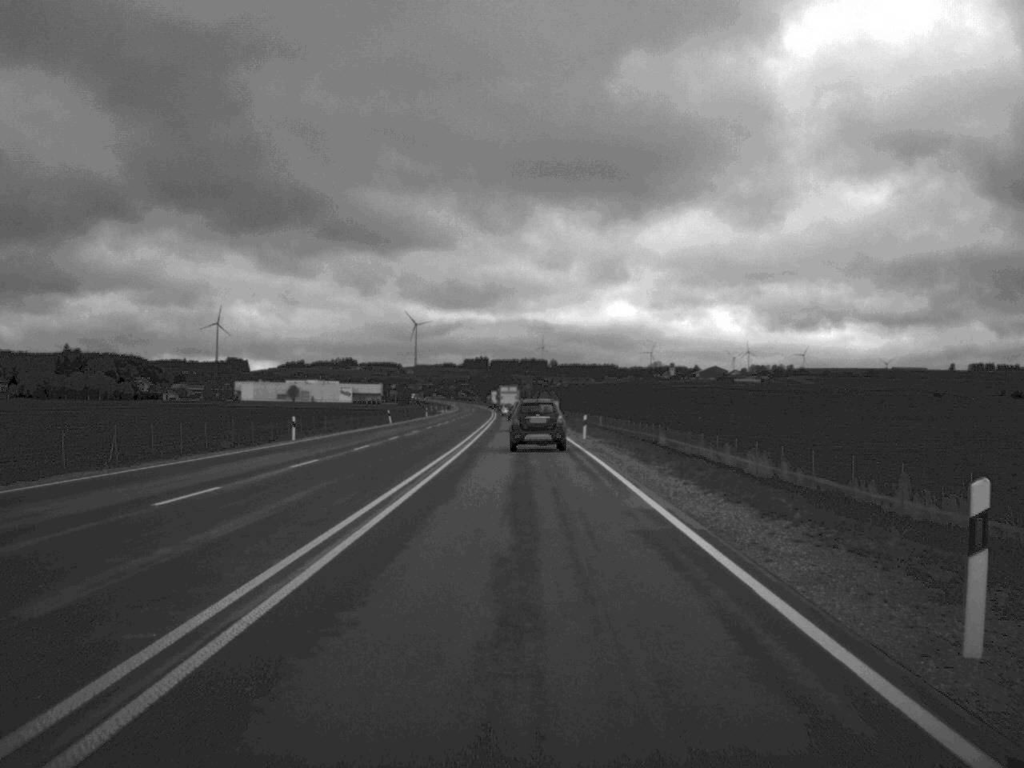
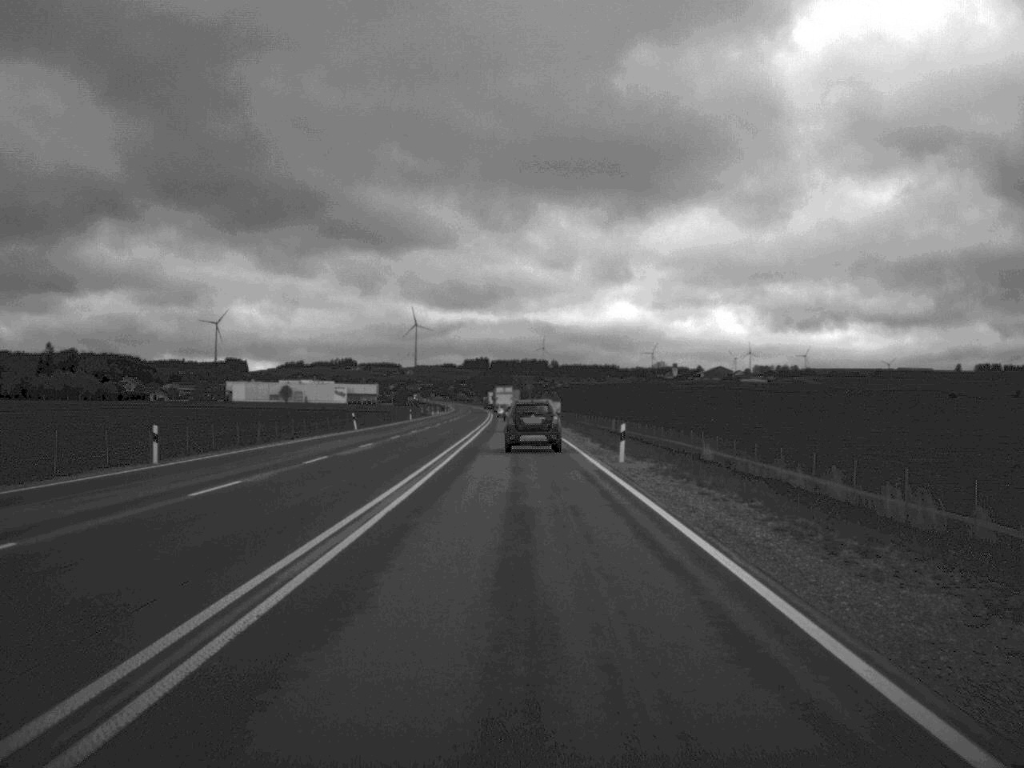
(0.0, +21.3) m; 0°
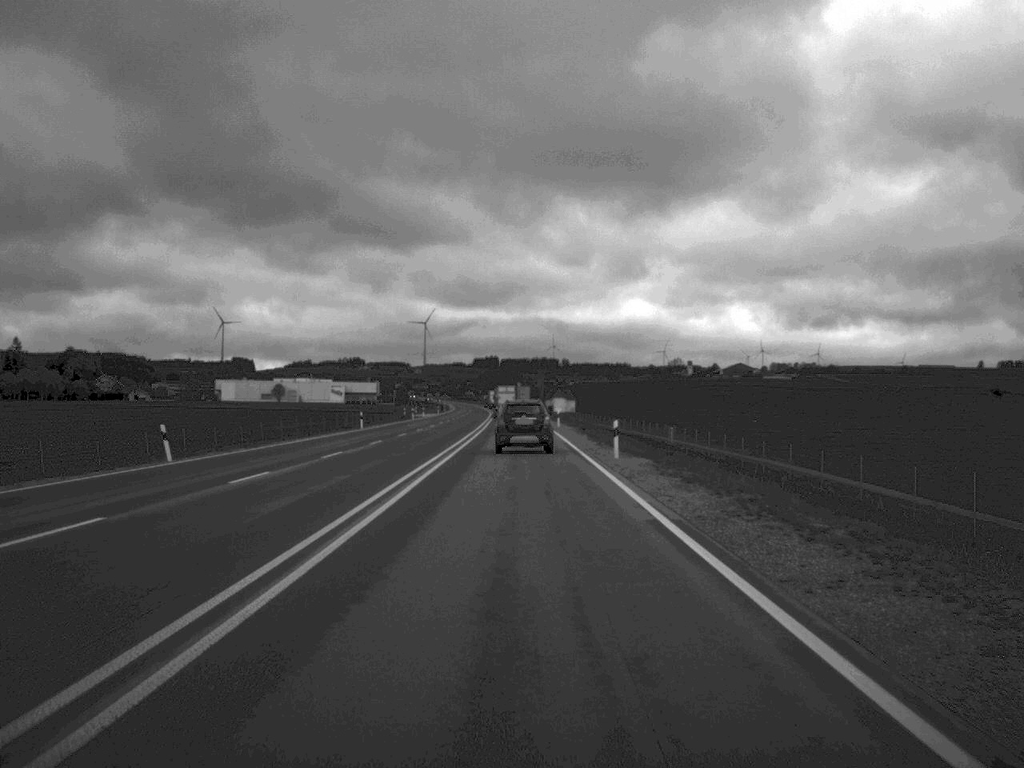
(-0.2, +44.4) m; -1°
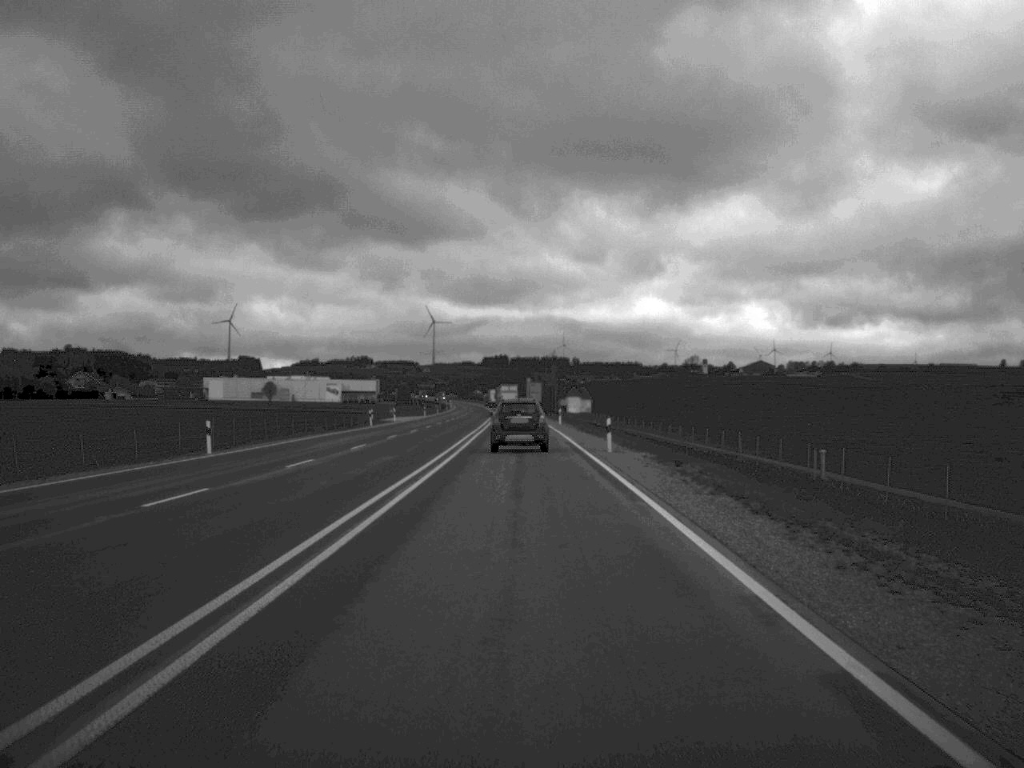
(-0.2, +42.2) m; -1°
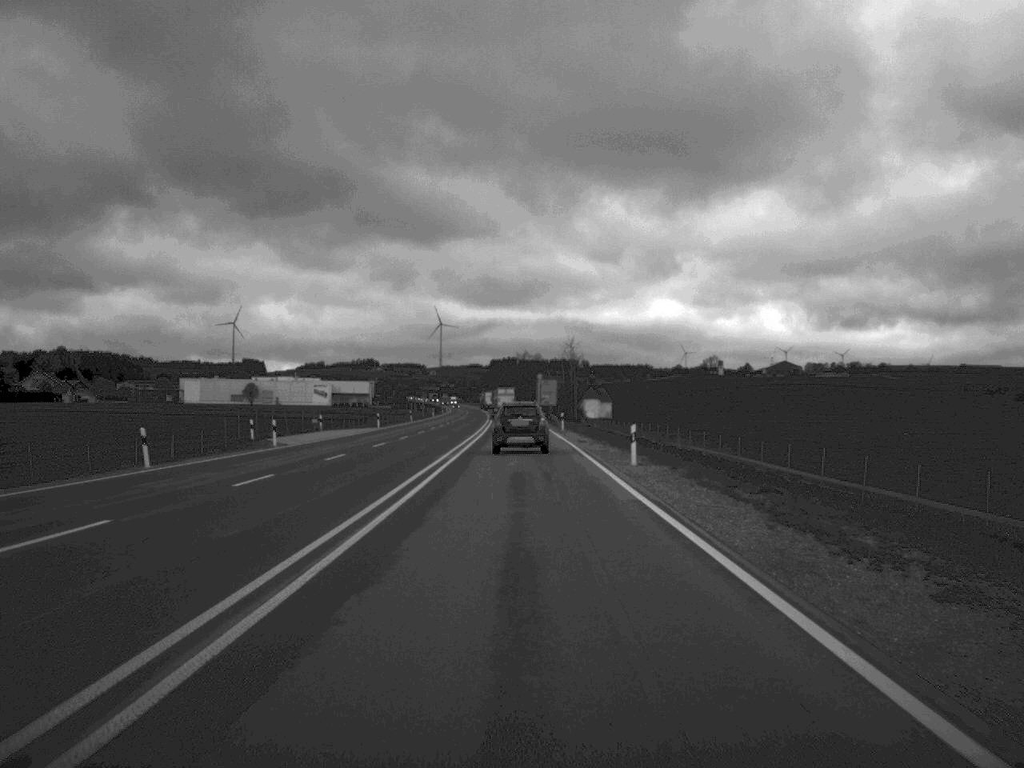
(-0.3, +53.7) m; -1°
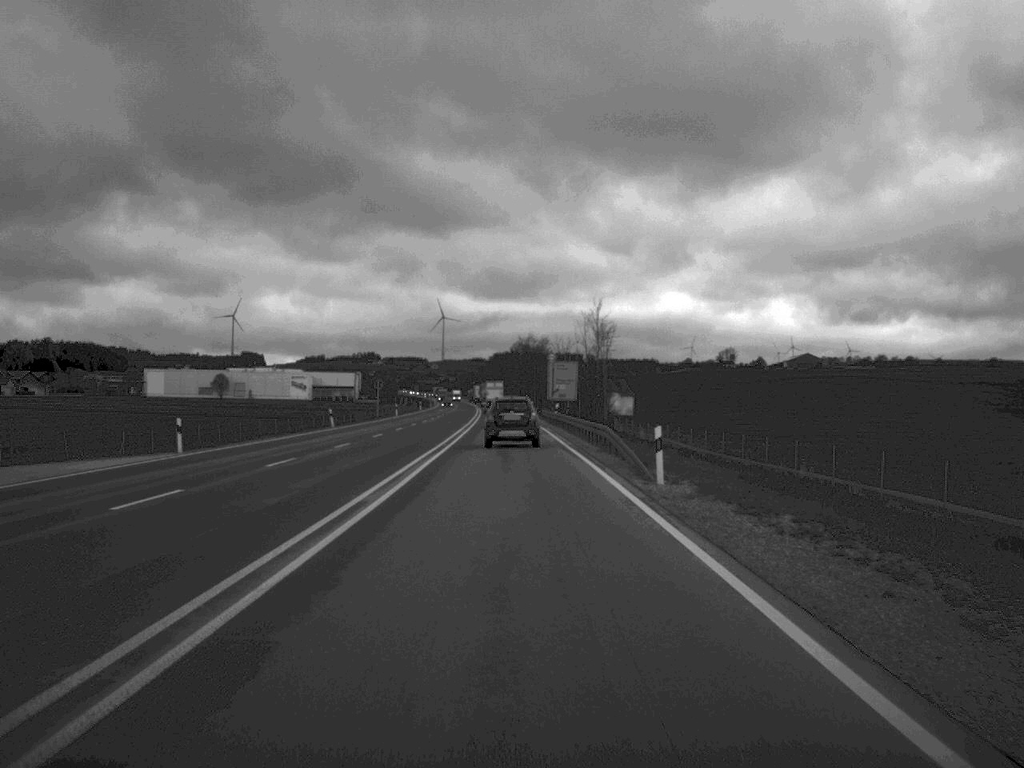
(-0.2, +55.0) m; 0°
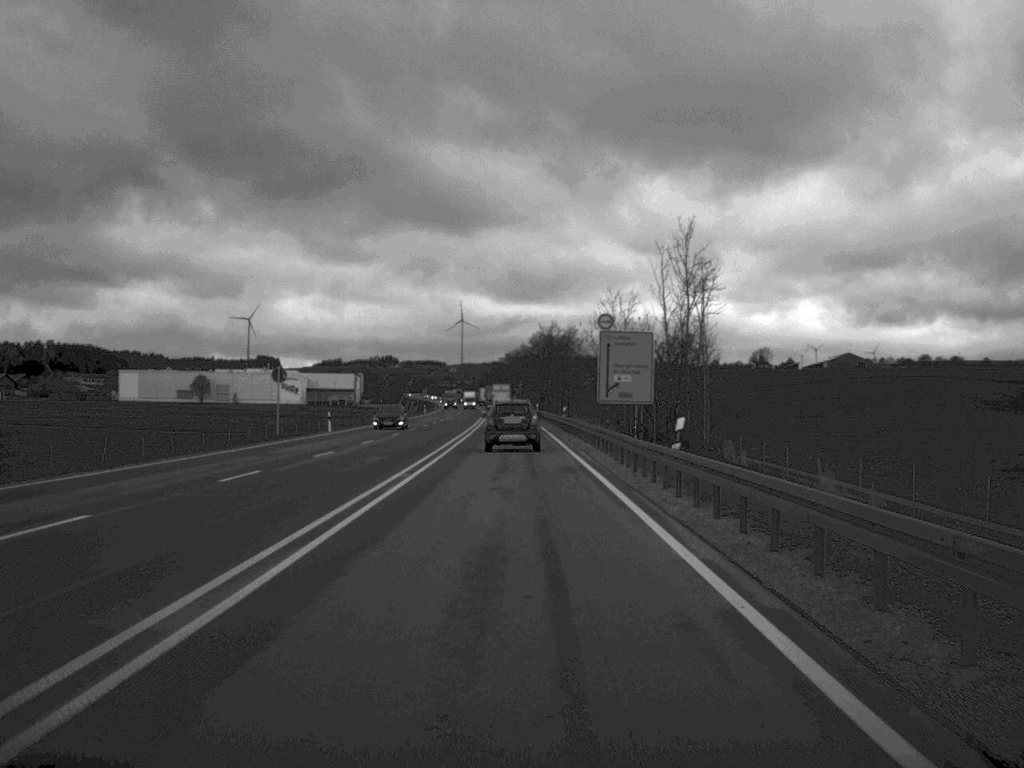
(-0.5, +52.5) m; -1°
